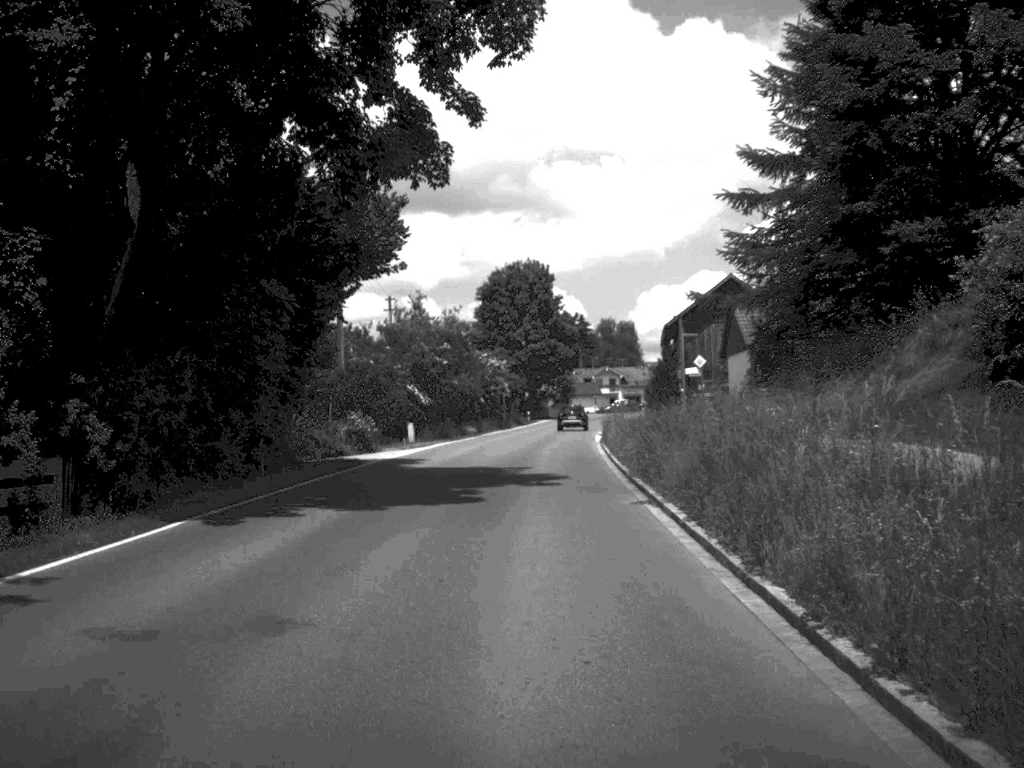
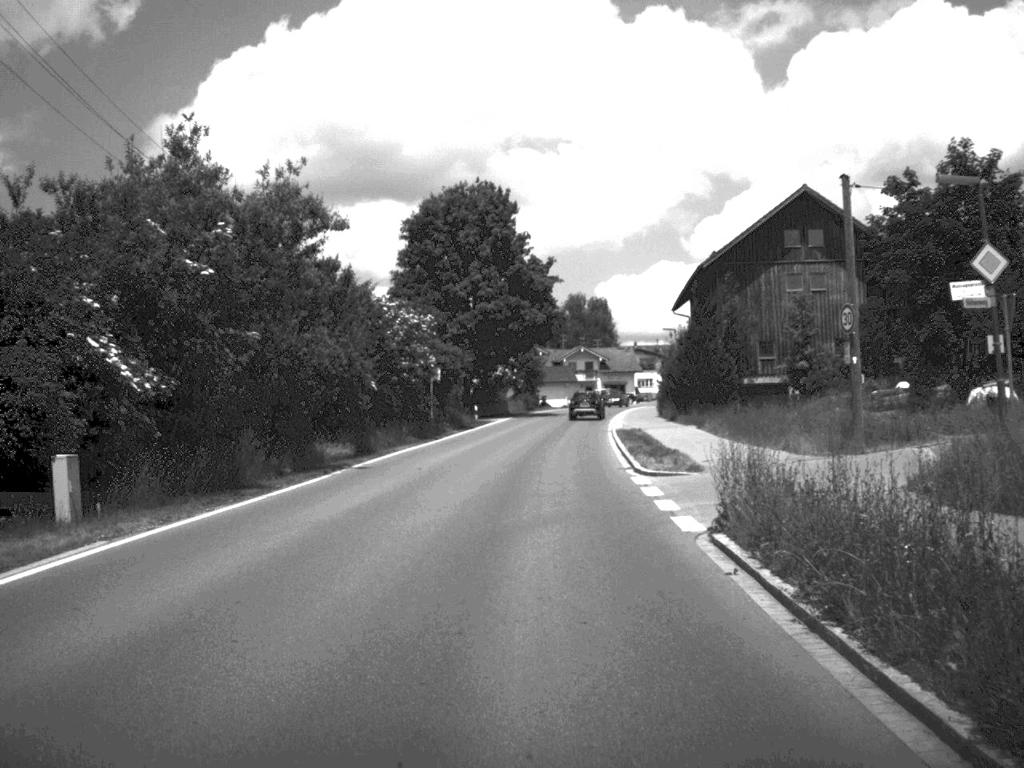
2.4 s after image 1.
(+0.5, +38.6) m; +2°
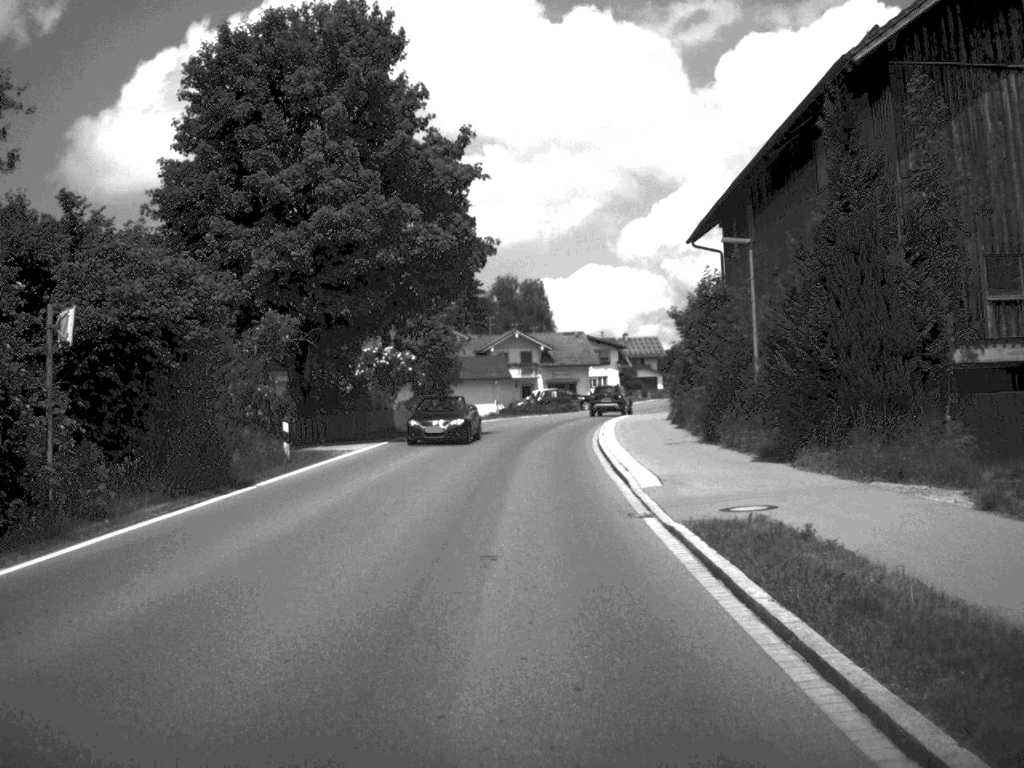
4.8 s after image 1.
(+0.9, +38.1) m; +3°
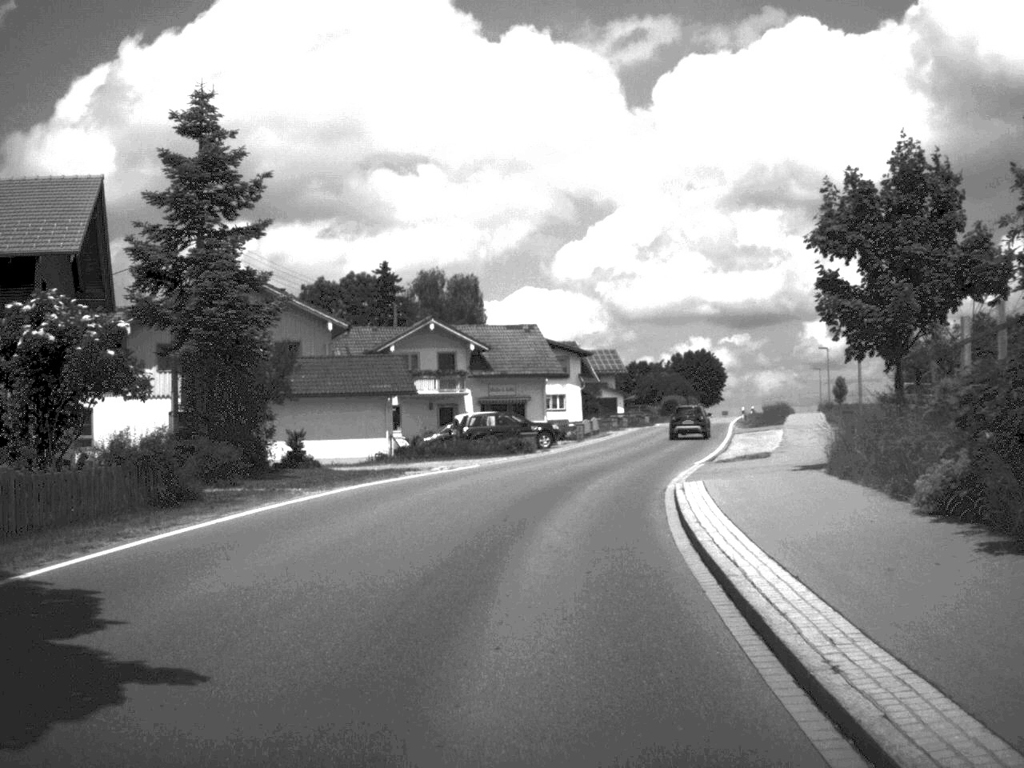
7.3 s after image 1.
(+0.6, +36.6) m; +3°
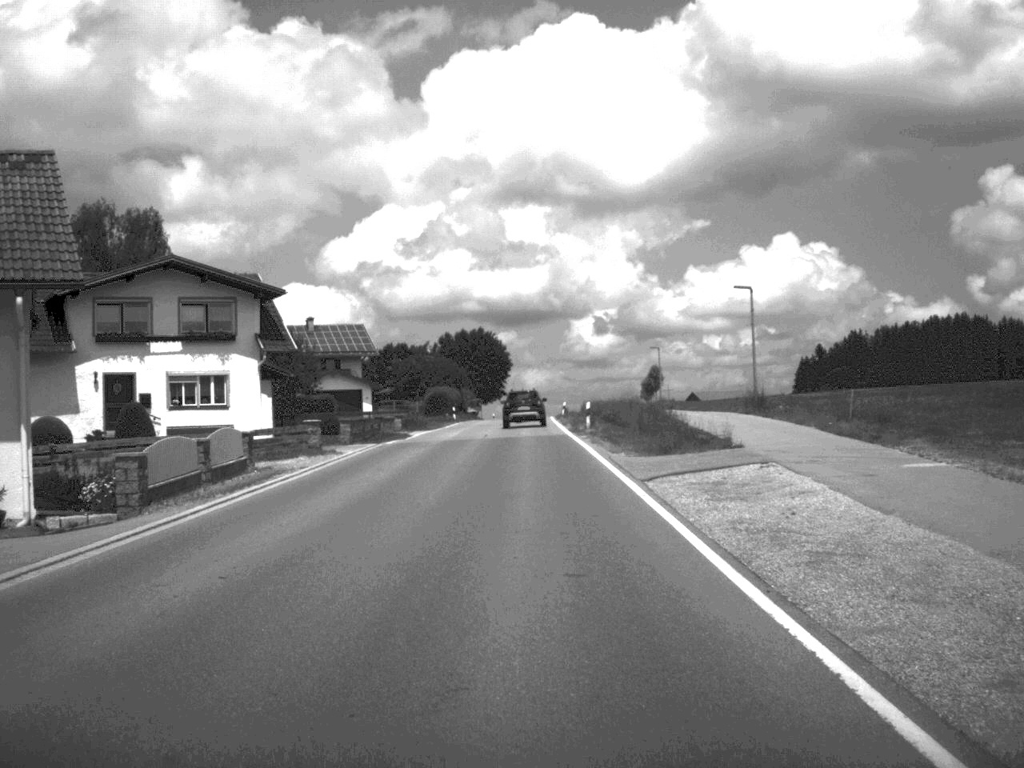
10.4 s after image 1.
(+4.6, +45.0) m; +10°
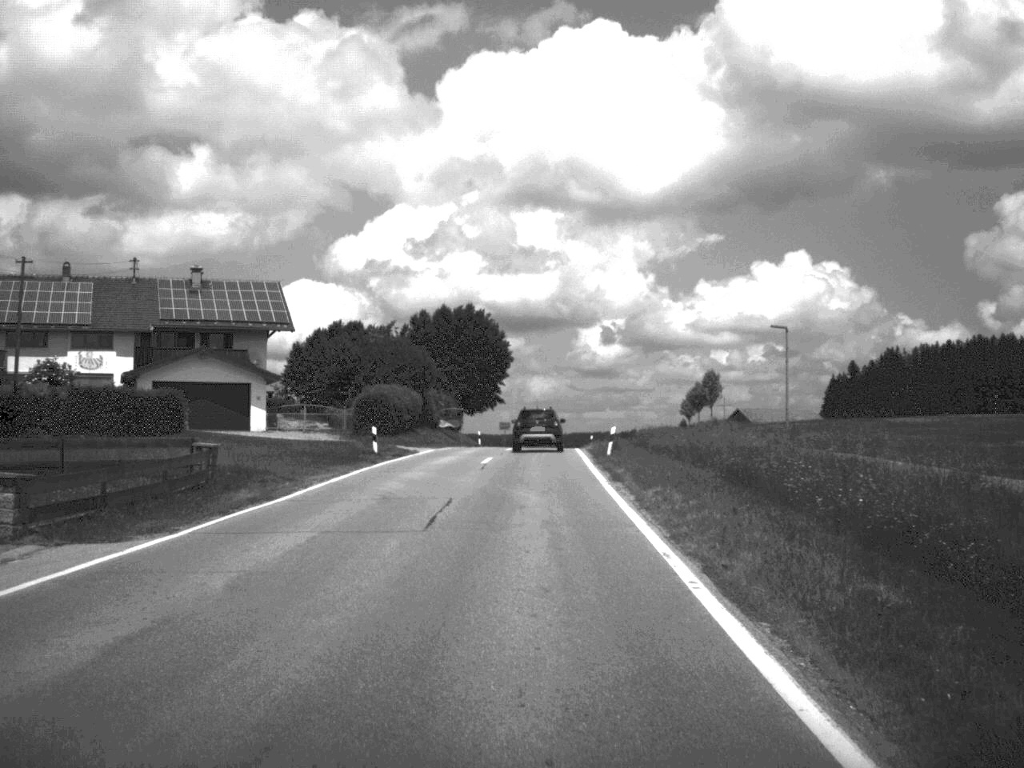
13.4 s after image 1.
(-0.1, +45.6) m; -1°
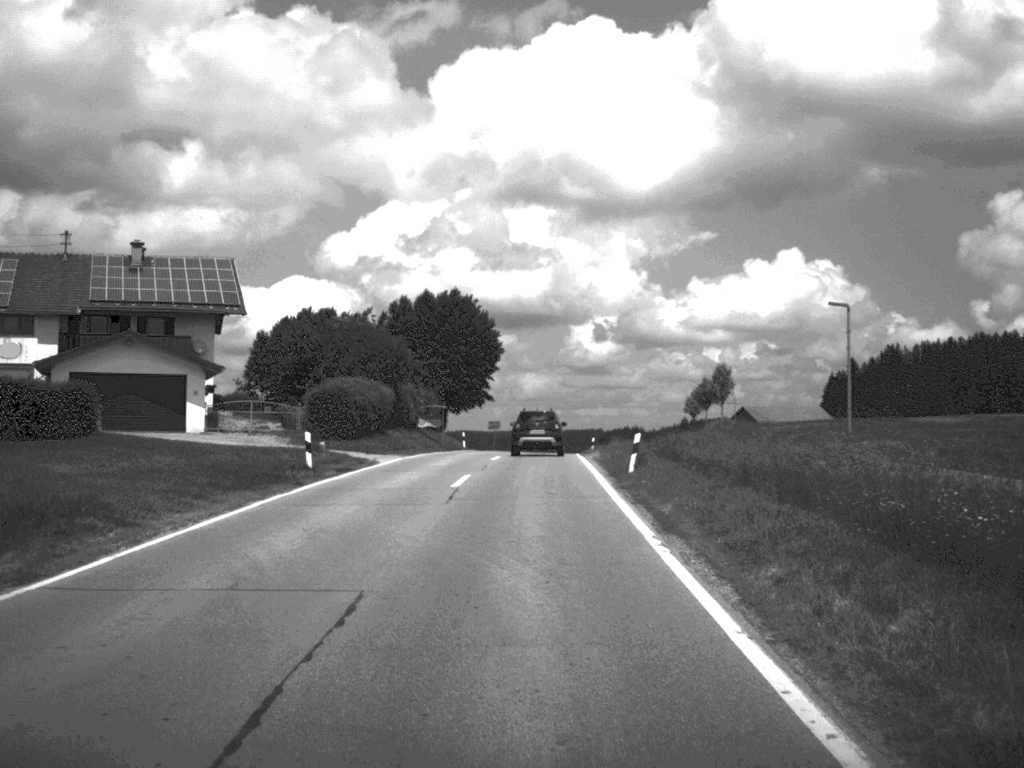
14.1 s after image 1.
(0.0, +10.9) m; 0°
